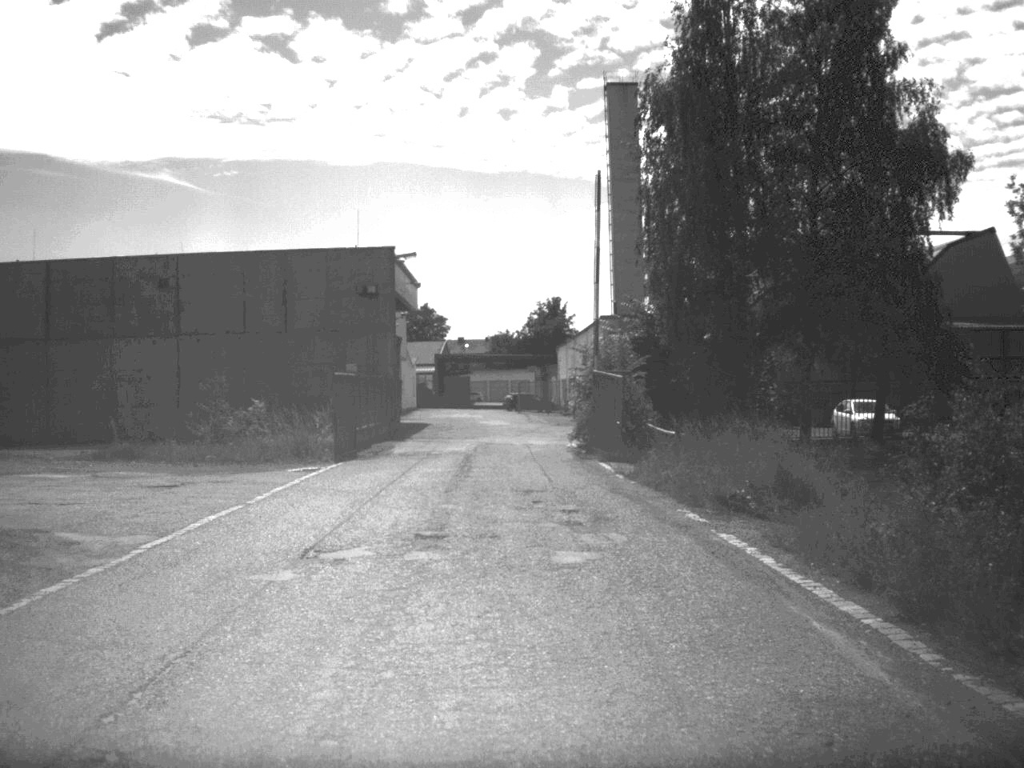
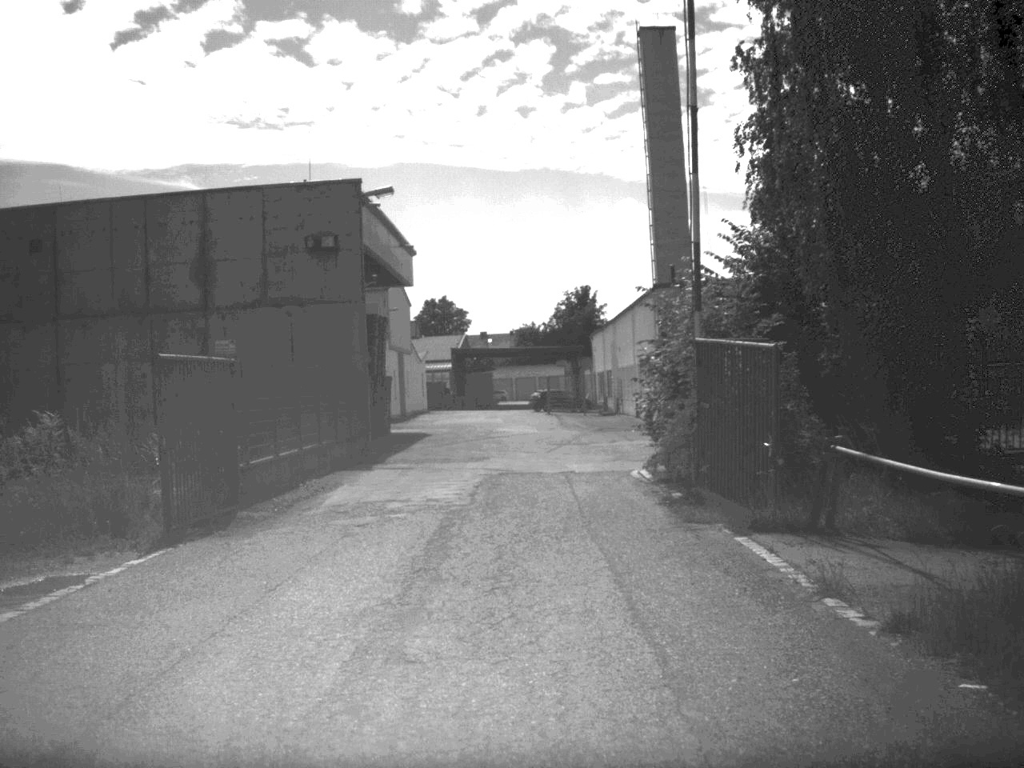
(-0.2, +16.9) m; -2°
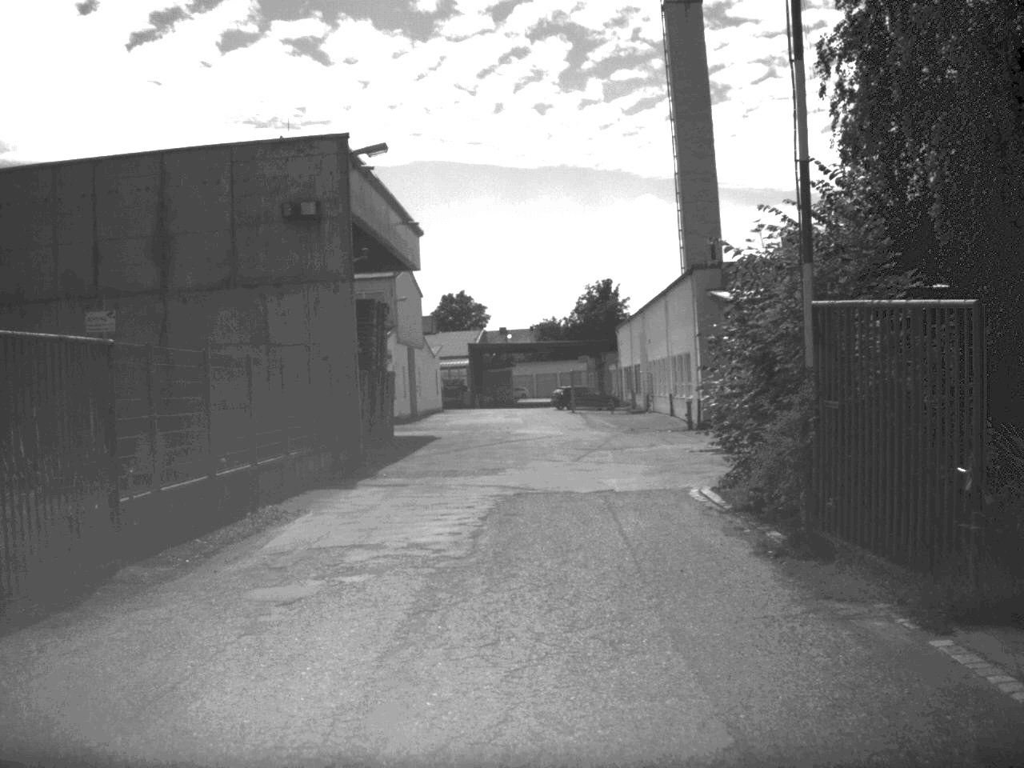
(-0.1, +6.1) m; -1°
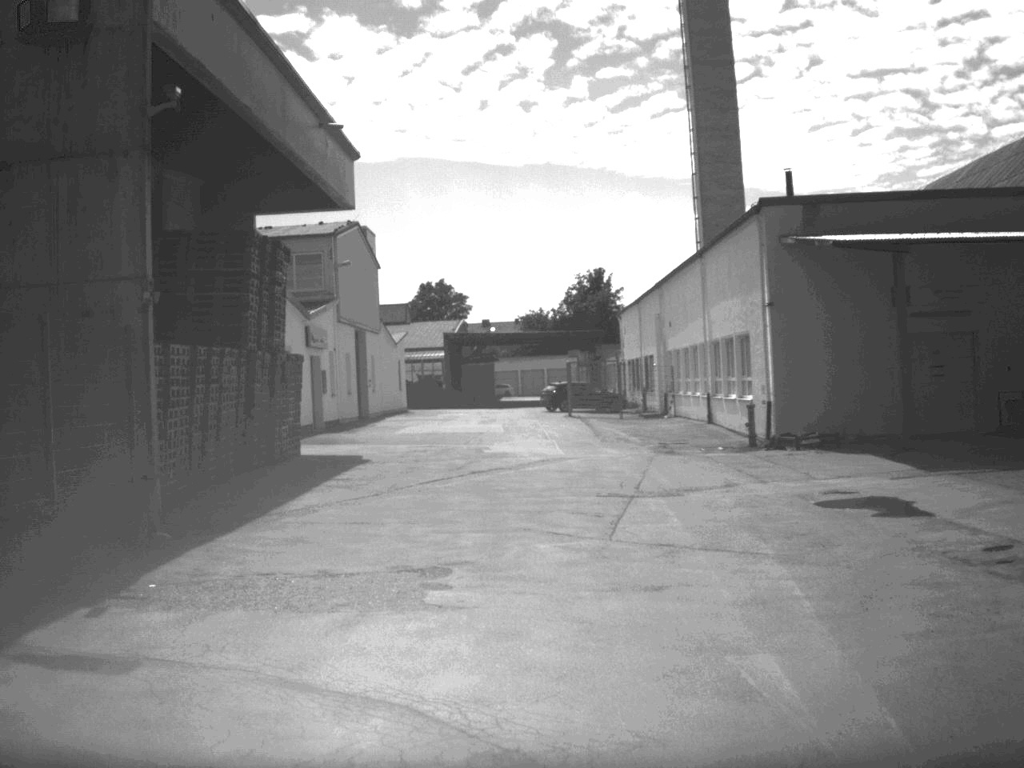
(0.0, +15.6) m; 0°
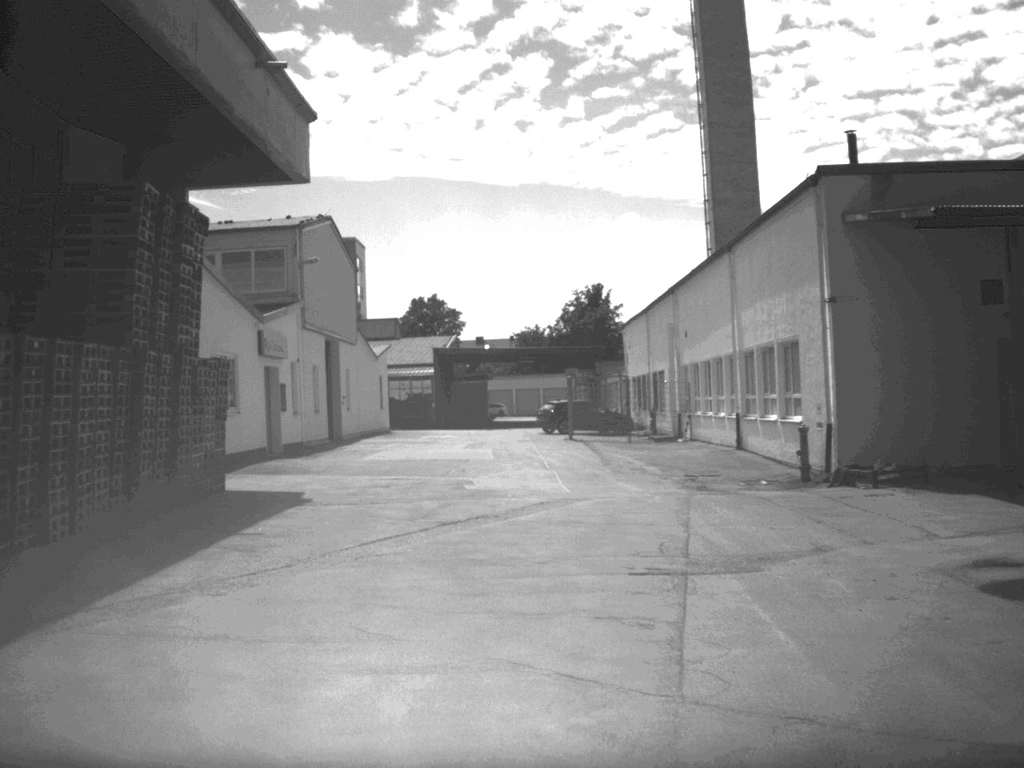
(0.0, +6.6) m; 0°
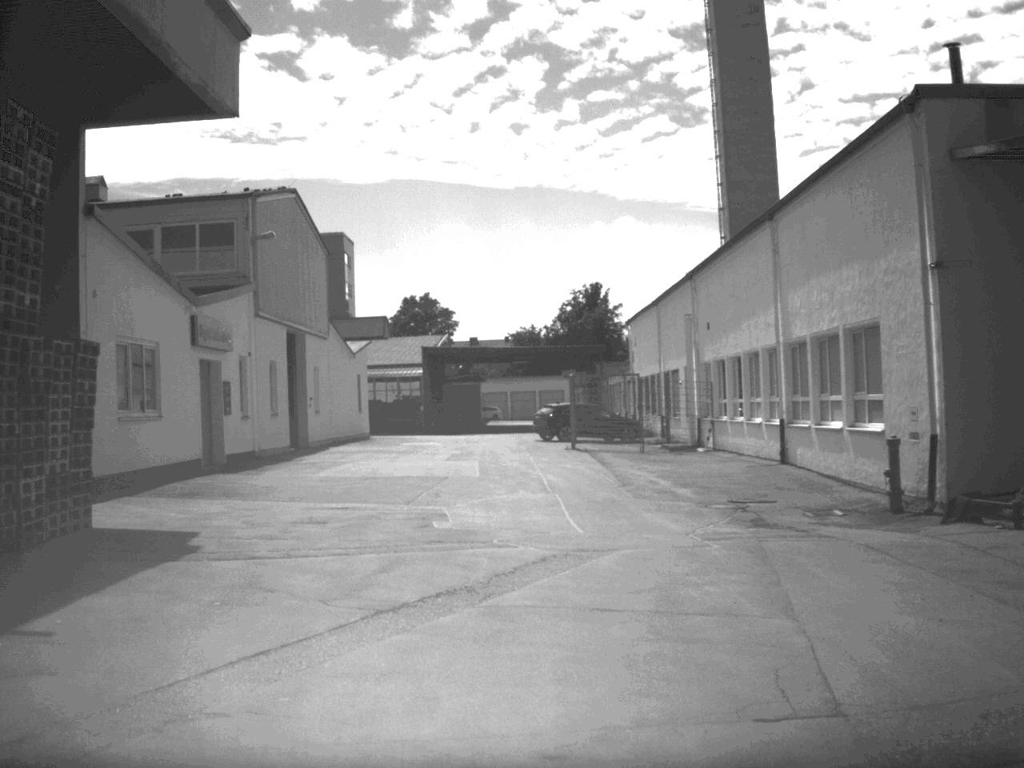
(0.0, +6.5) m; 0°
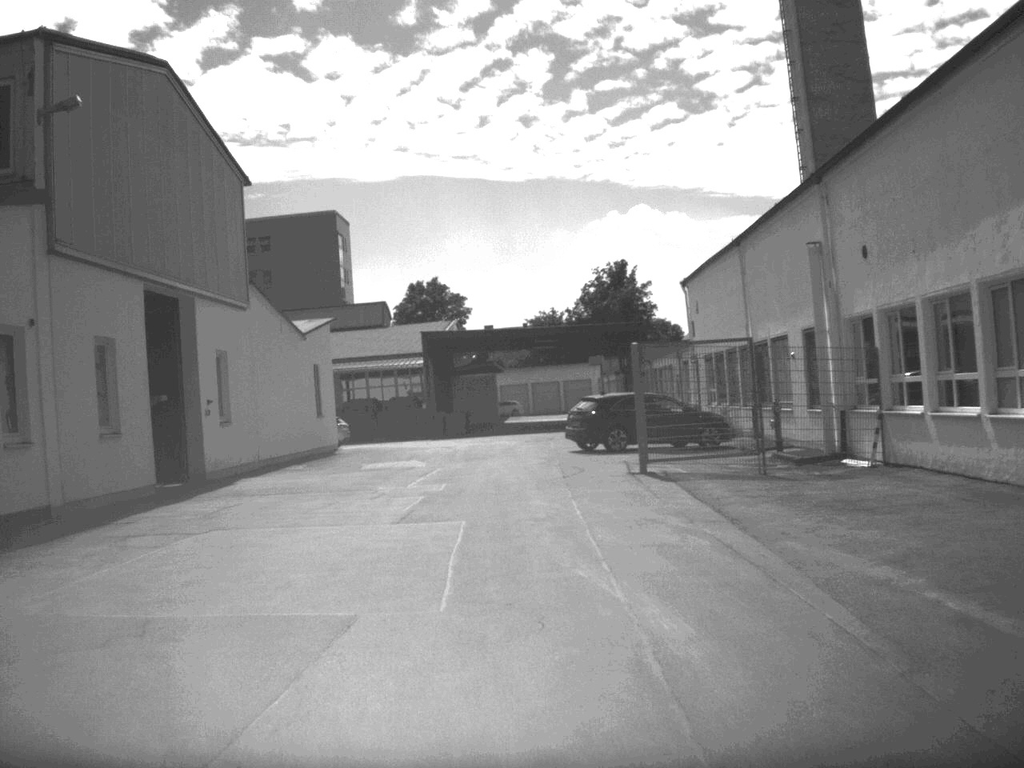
(-0.2, +16.2) m; -1°
